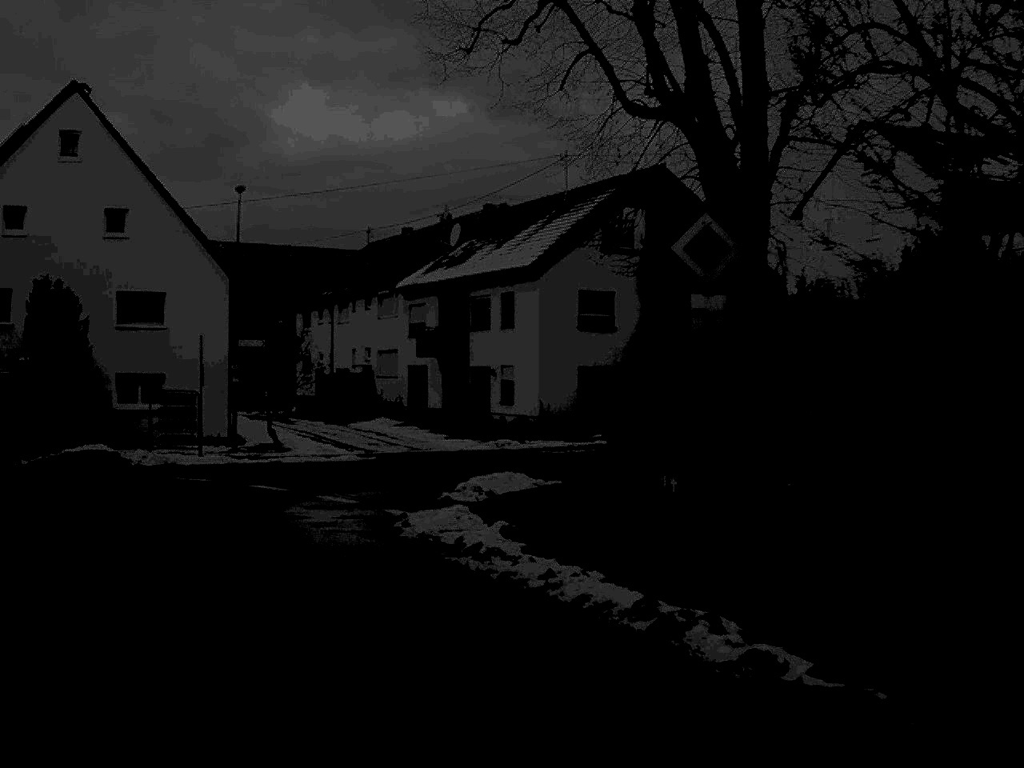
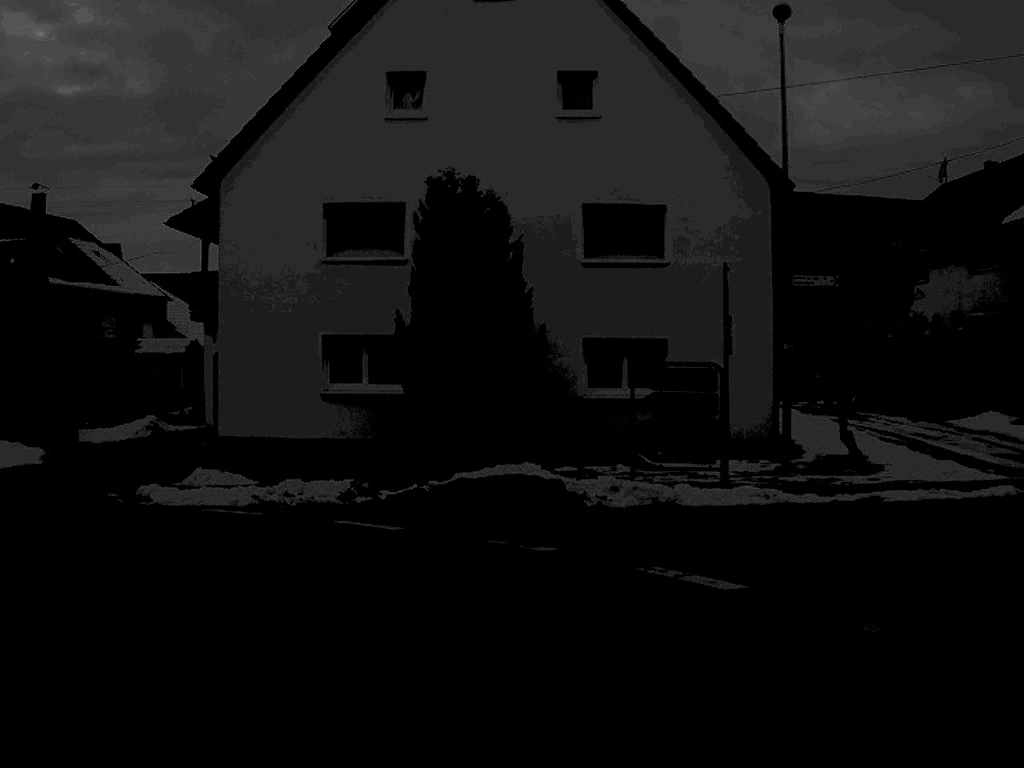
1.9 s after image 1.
(-3.3, +16.1) m; -24°
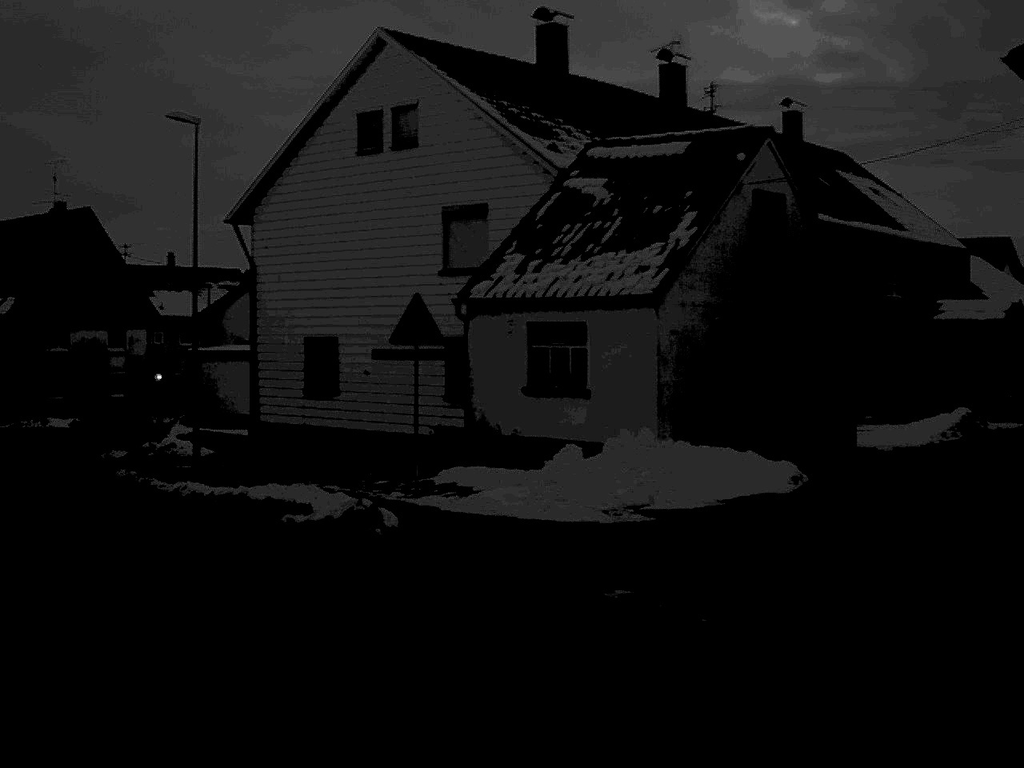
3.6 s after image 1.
(-3.8, +12.9) m; -35°
